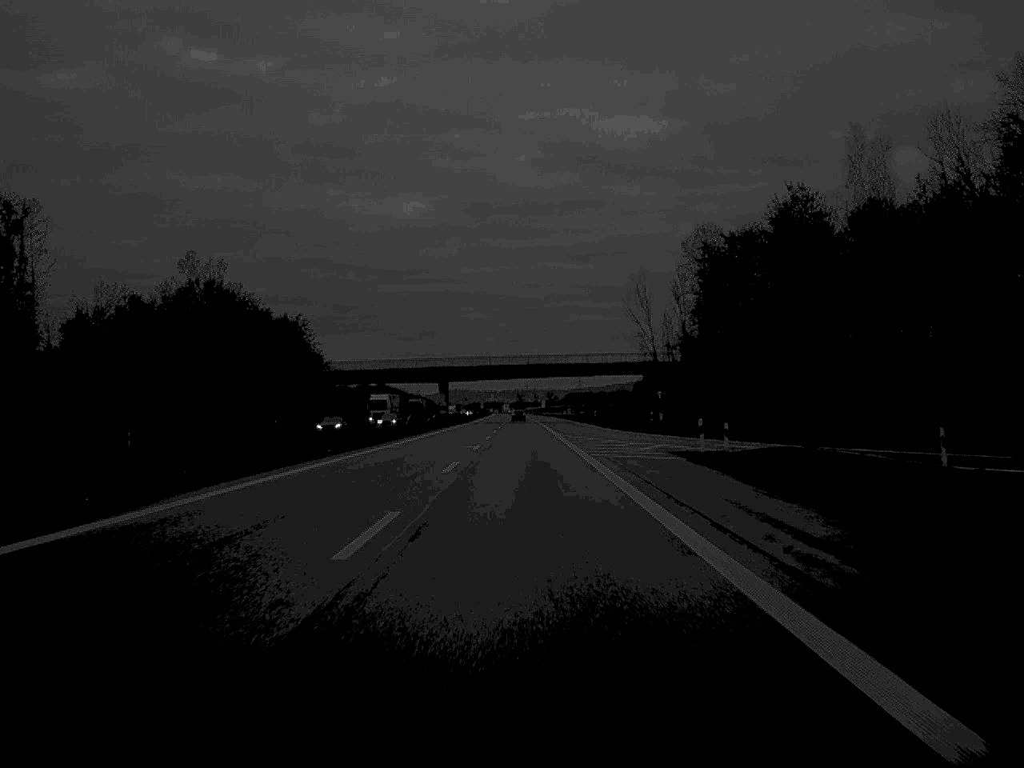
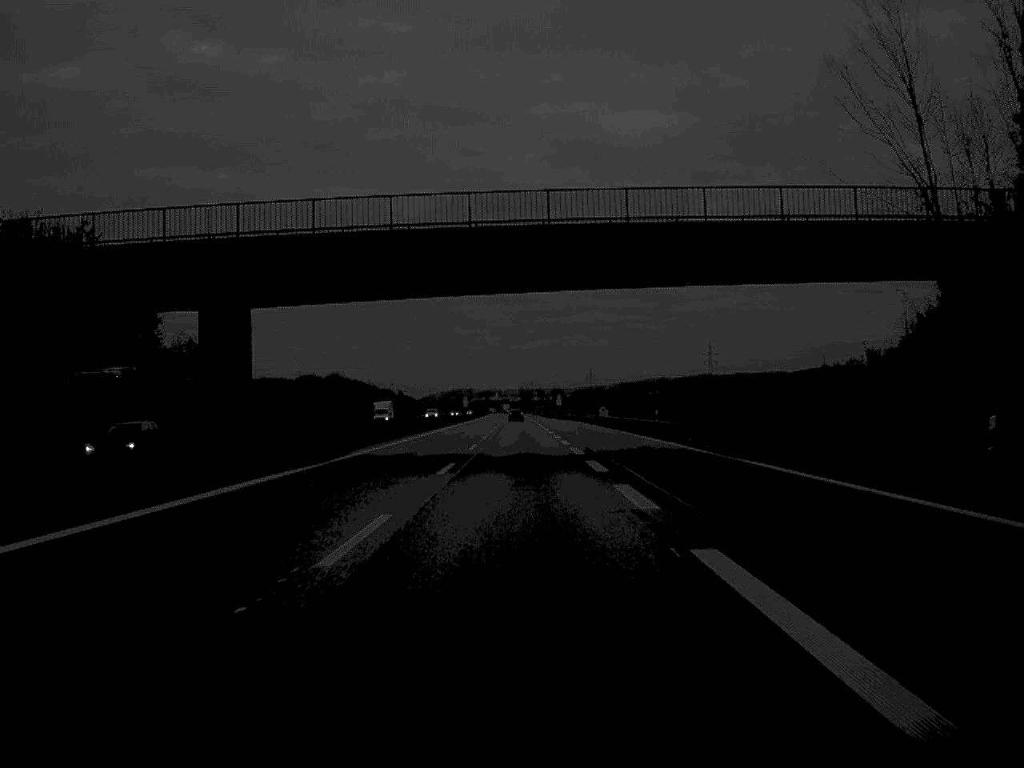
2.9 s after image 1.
(-0.3, +108.8) m; 0°
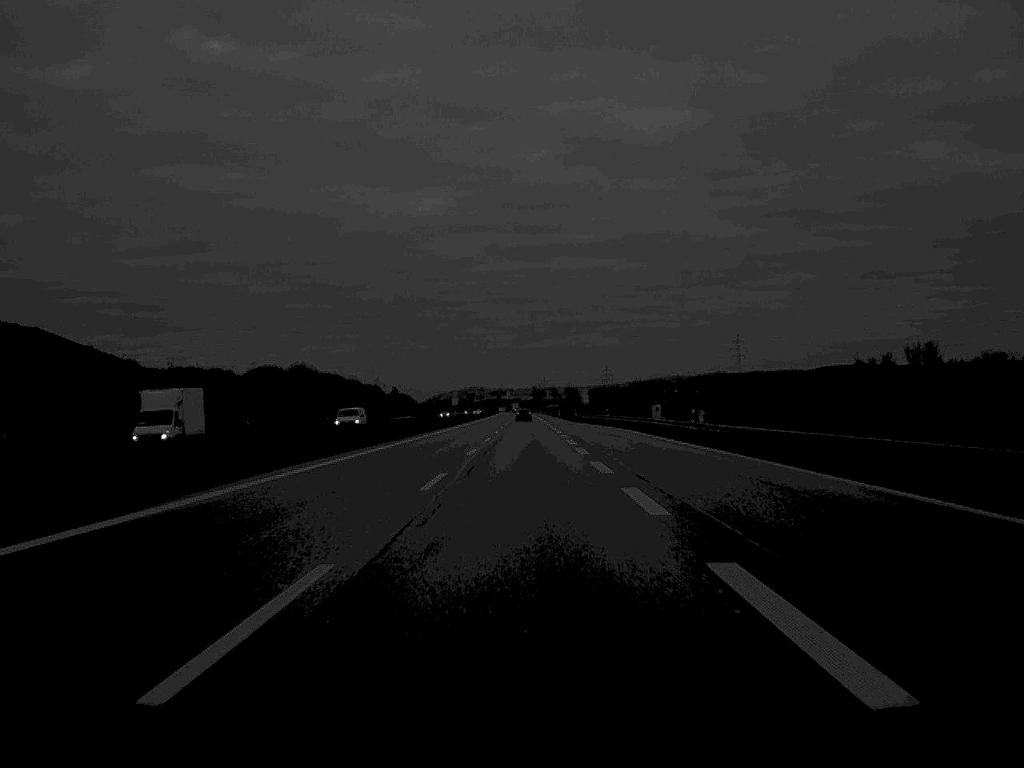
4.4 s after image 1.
(-0.2, +59.8) m; -1°
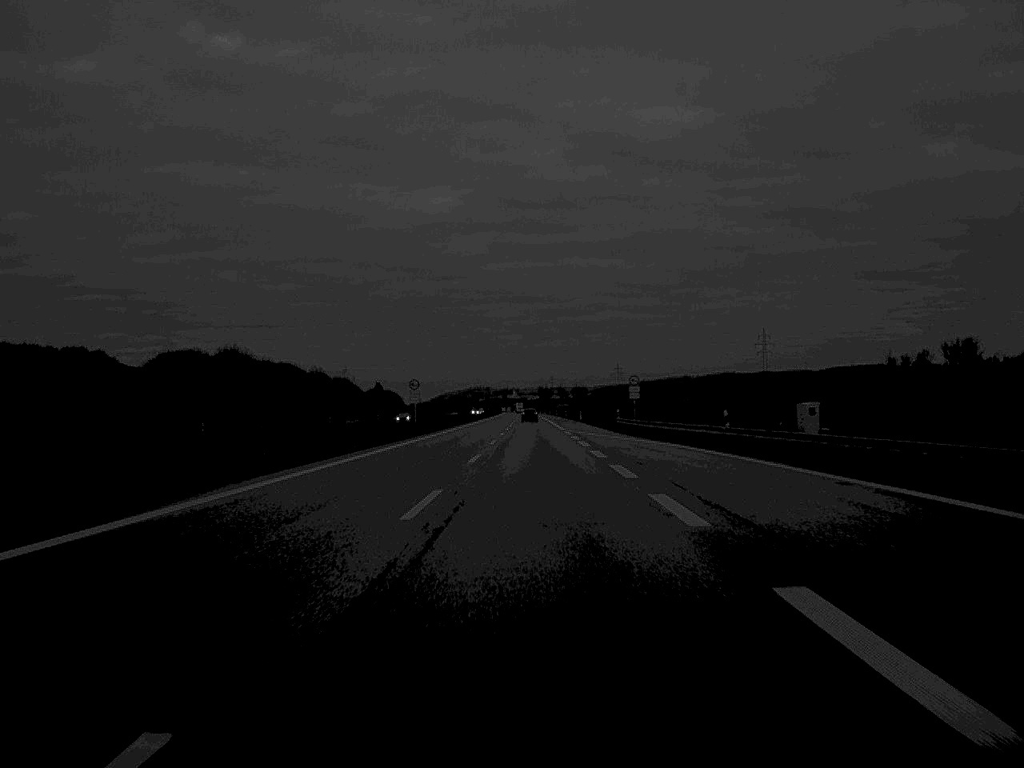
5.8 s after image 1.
(-0.2, +60.4) m; 0°
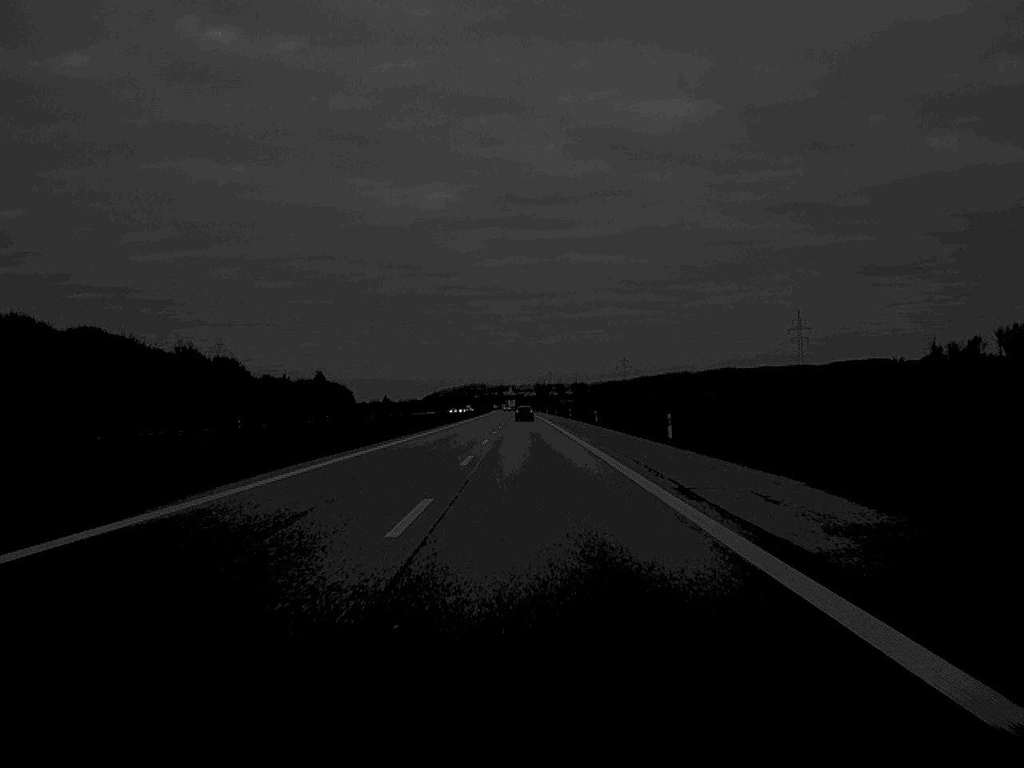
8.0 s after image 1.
(+0.1, +92.8) m; 0°
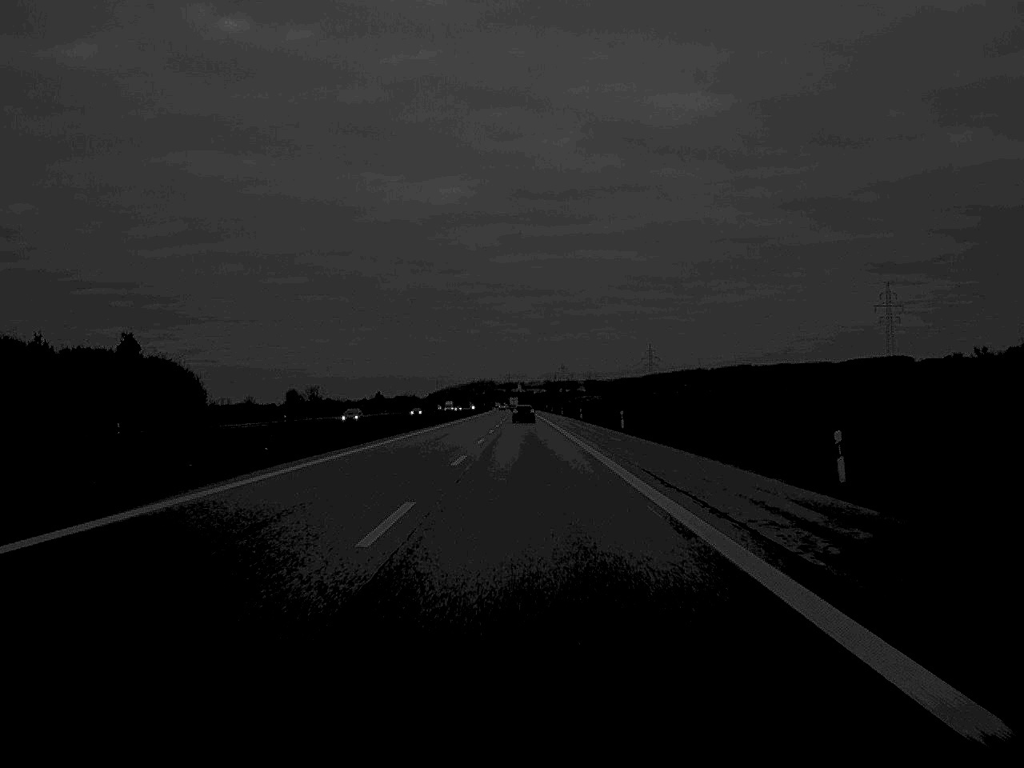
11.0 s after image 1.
(-0.4, +126.4) m; 0°
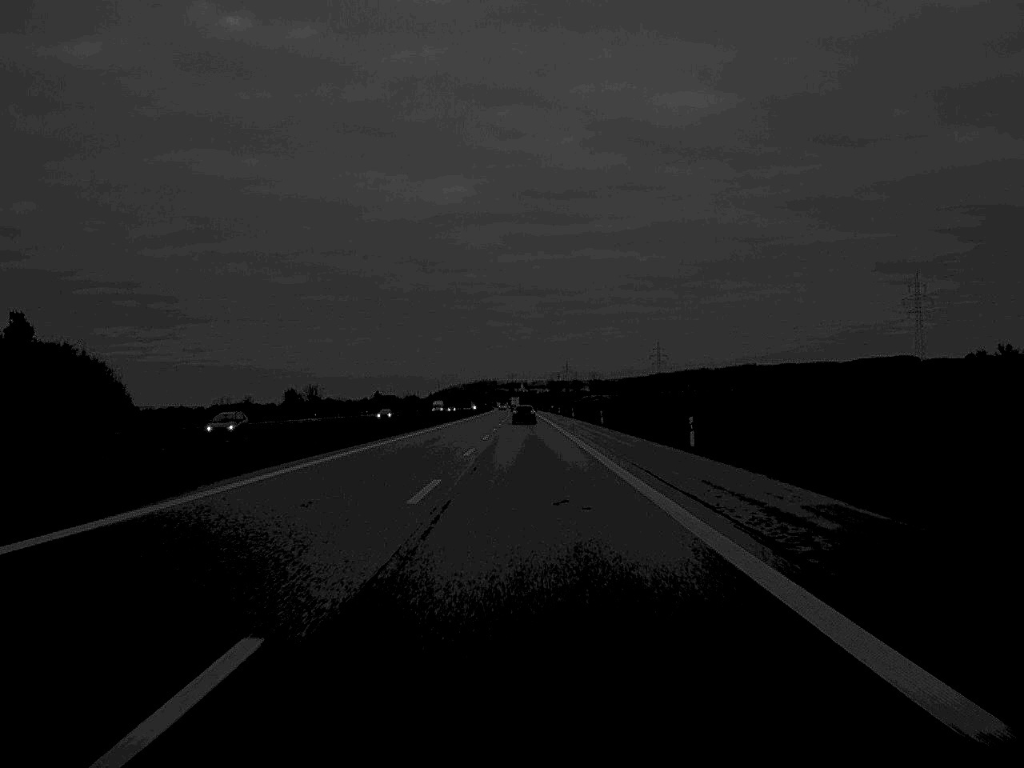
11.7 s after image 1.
(0.0, +29.8) m; 0°
